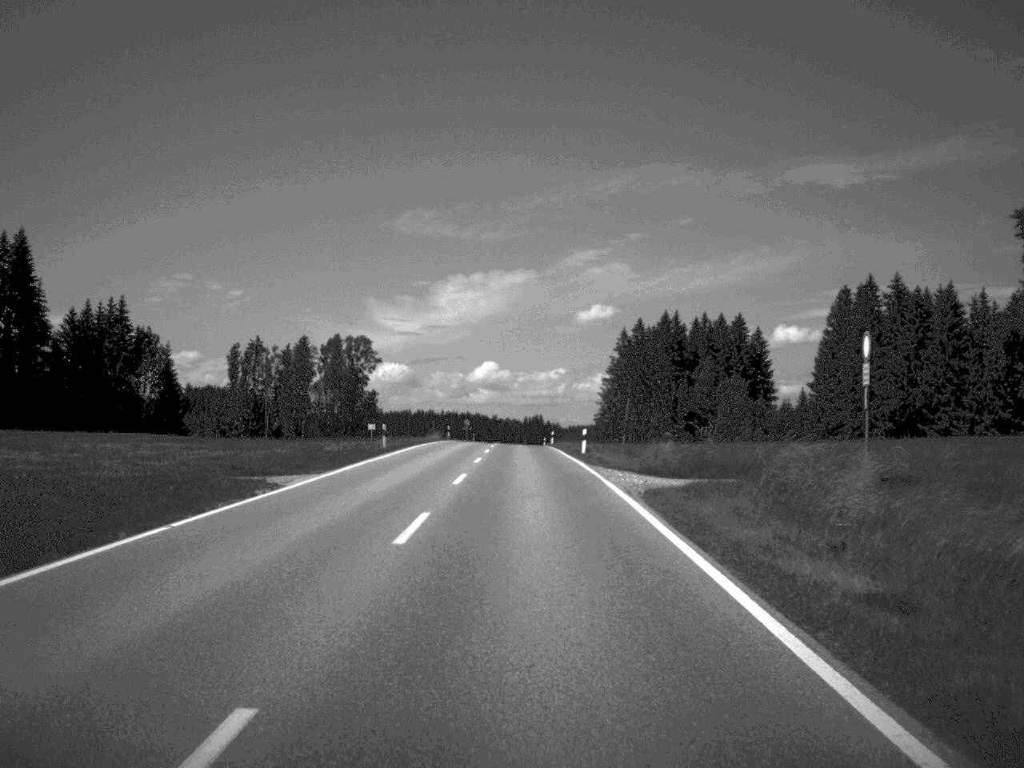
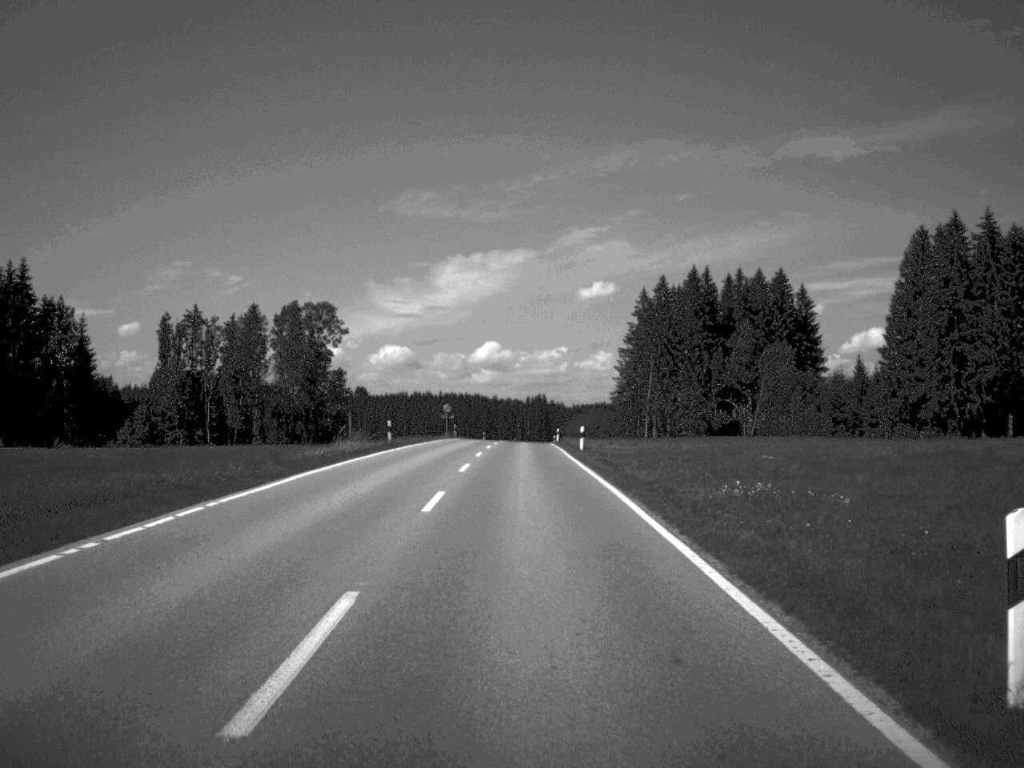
(-0.2, +43.0) m; 0°
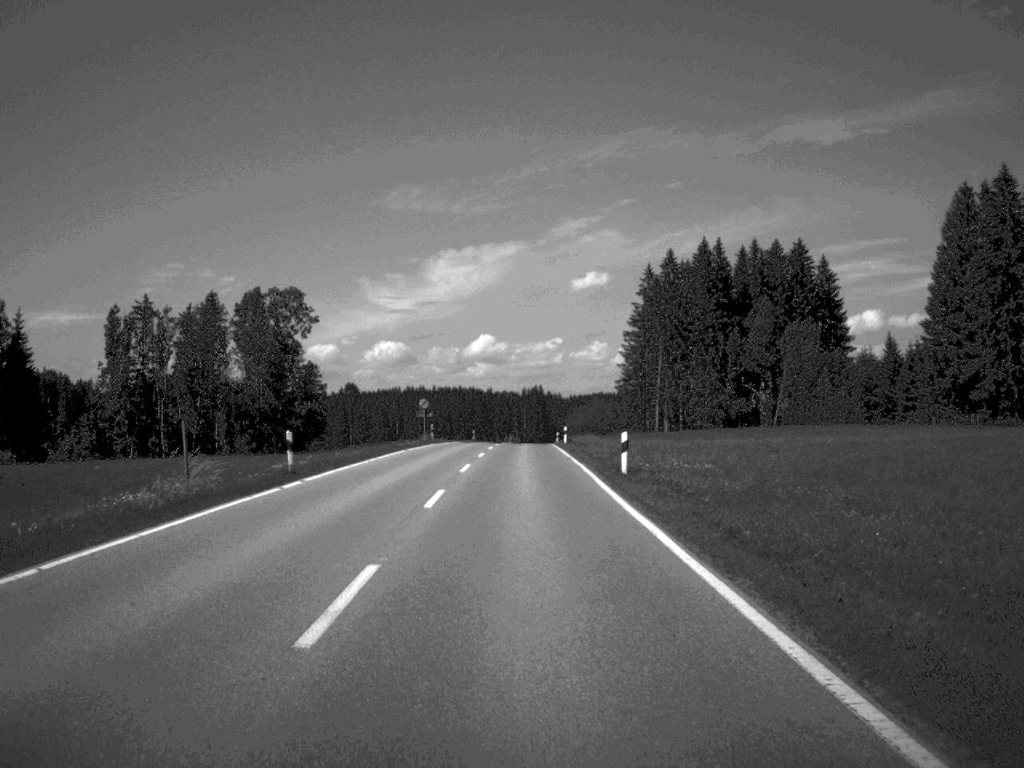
(-0.1, +21.5) m; 0°
